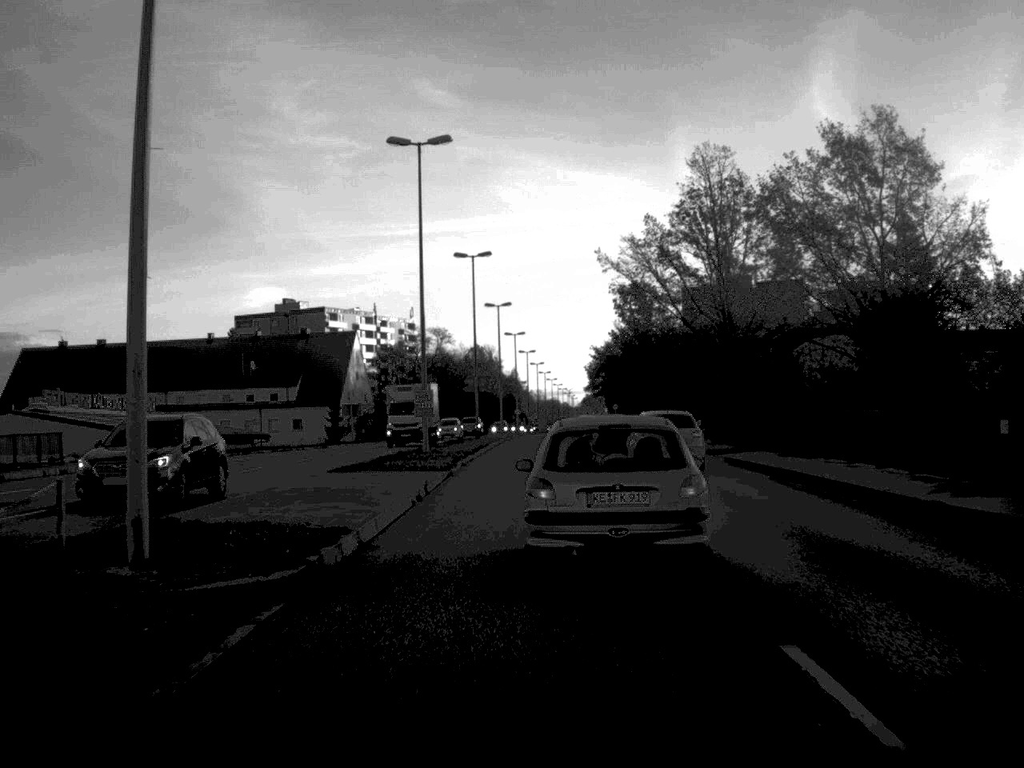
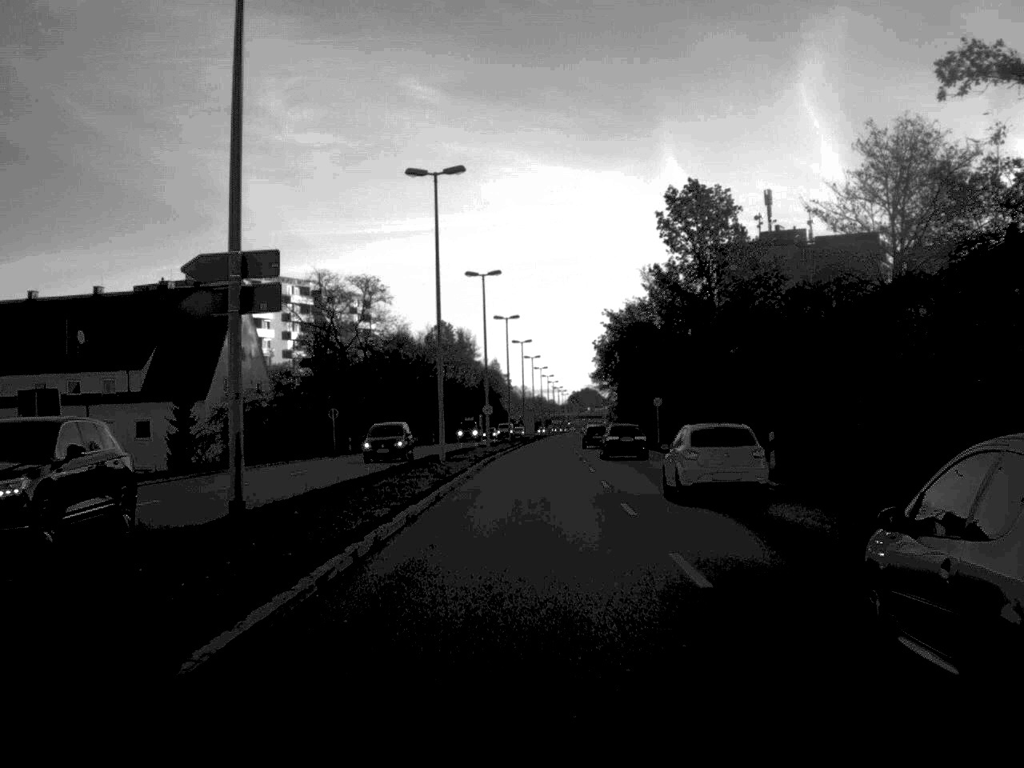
(+0.4, +56.1) m; +1°
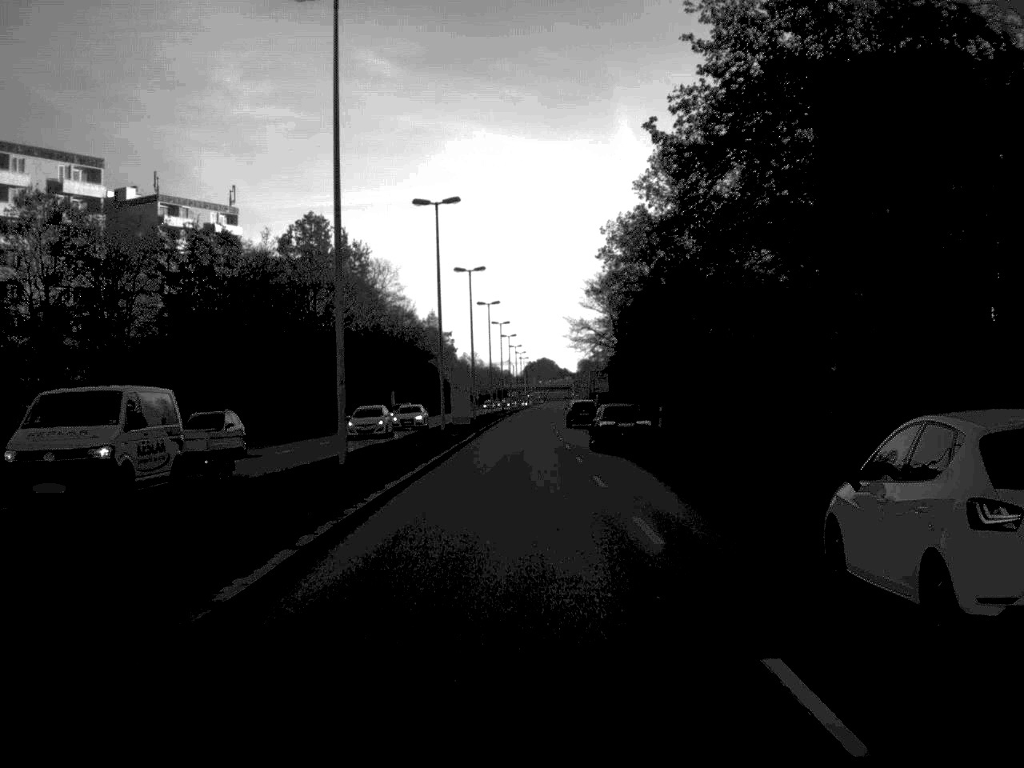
(+1.4, +78.1) m; +2°
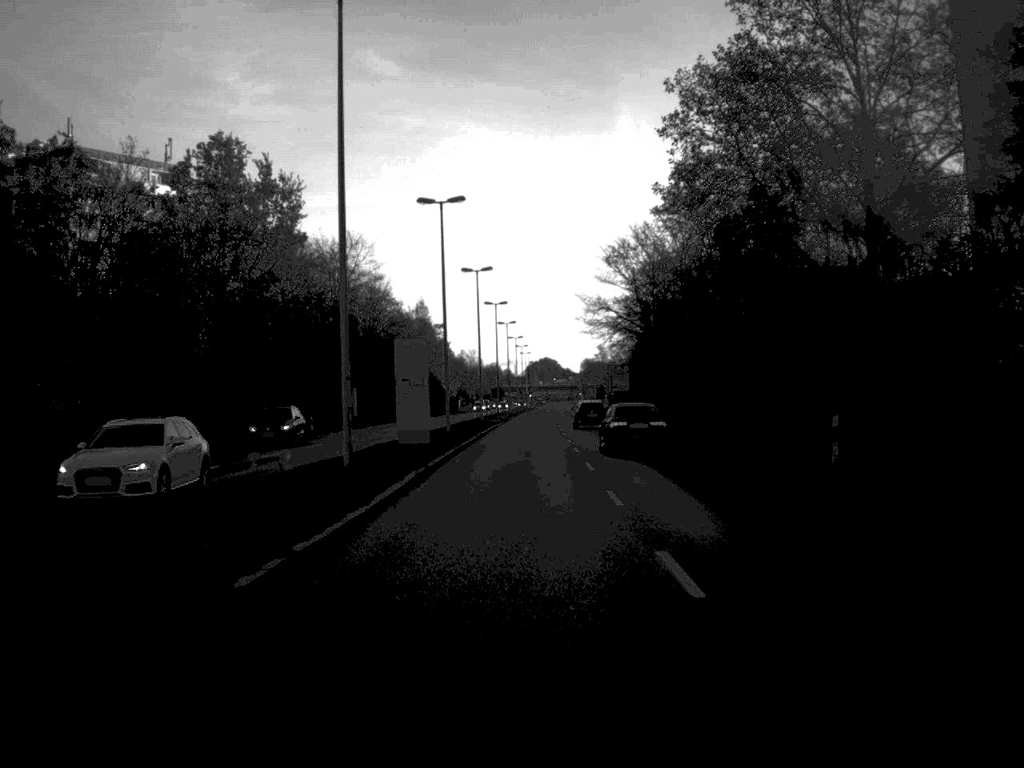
(0.0, +30.0) m; 0°
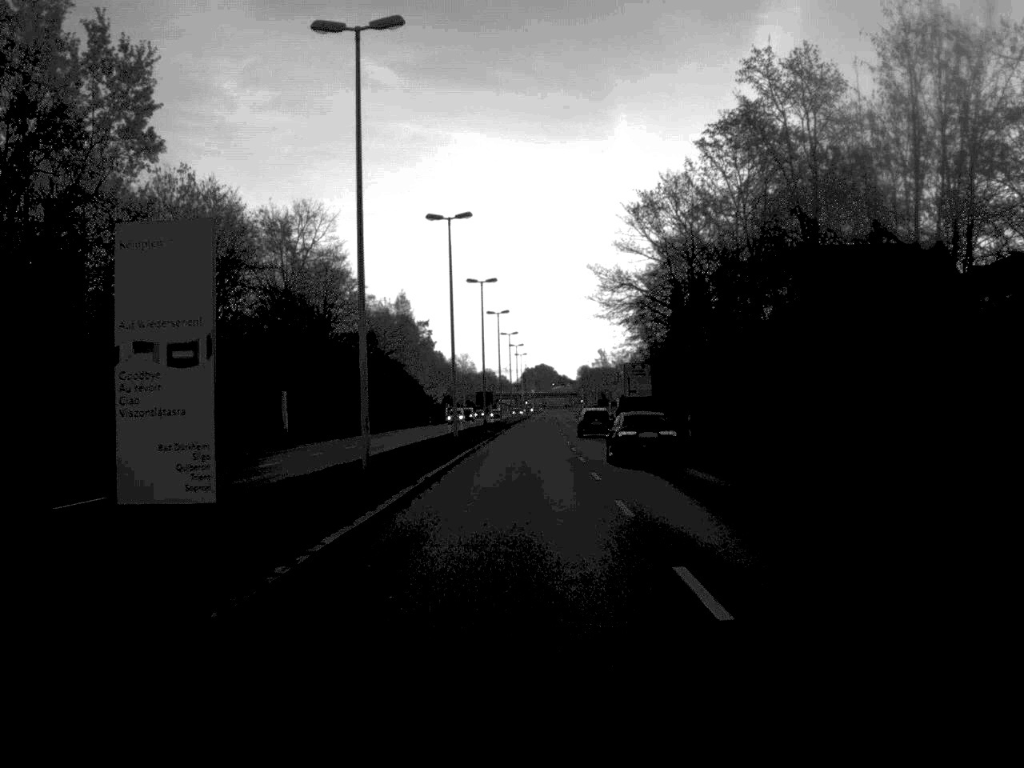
(0.0, +27.8) m; 0°
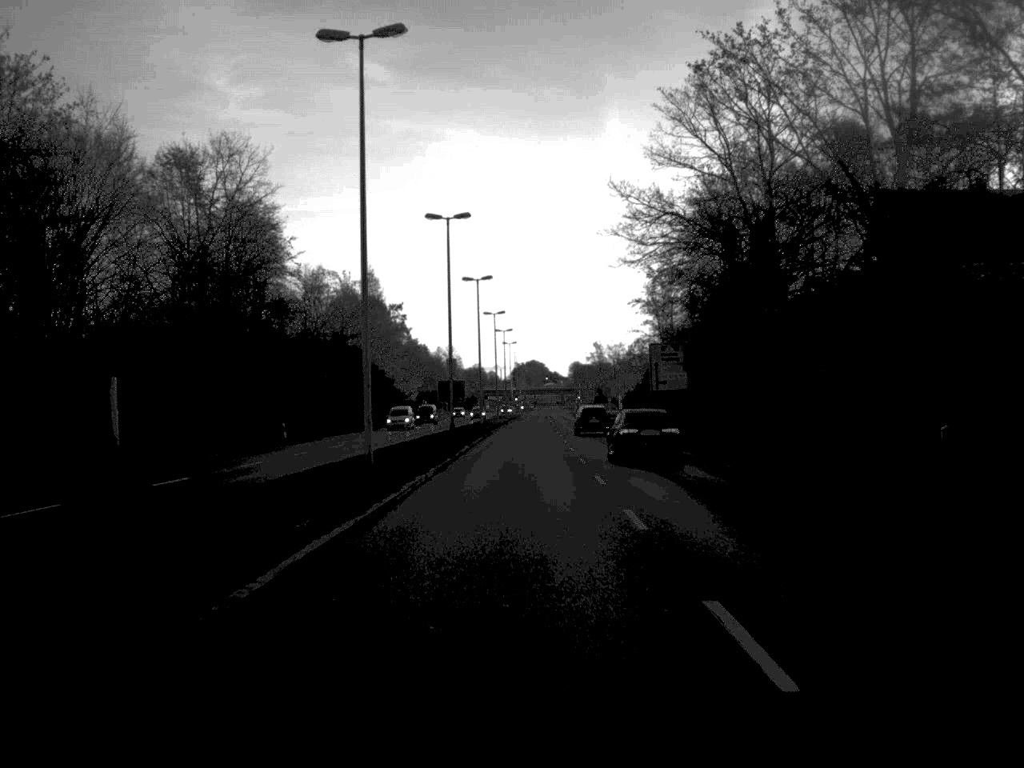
(+0.1, +28.9) m; 0°
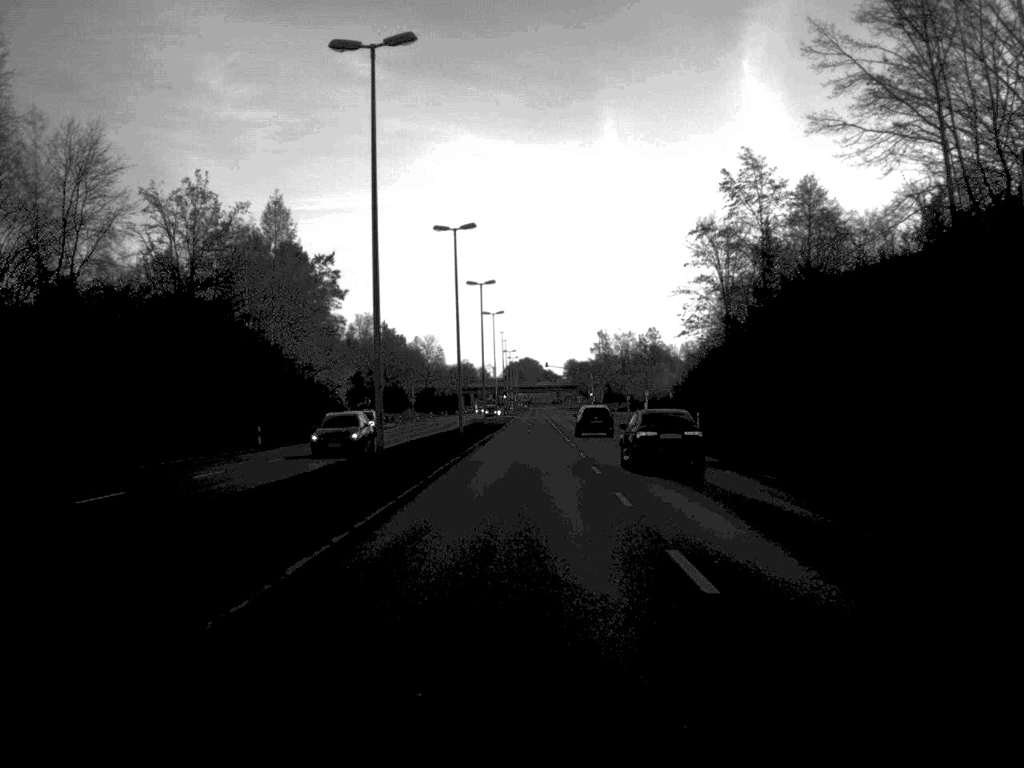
(+0.1, +58.6) m; 0°
